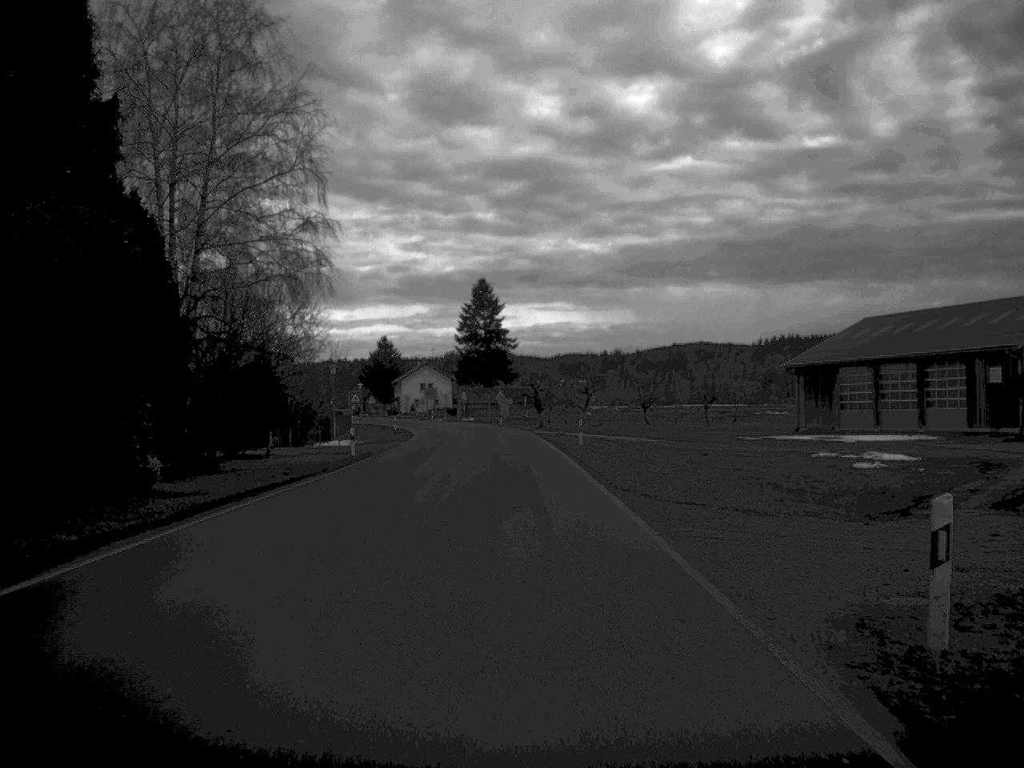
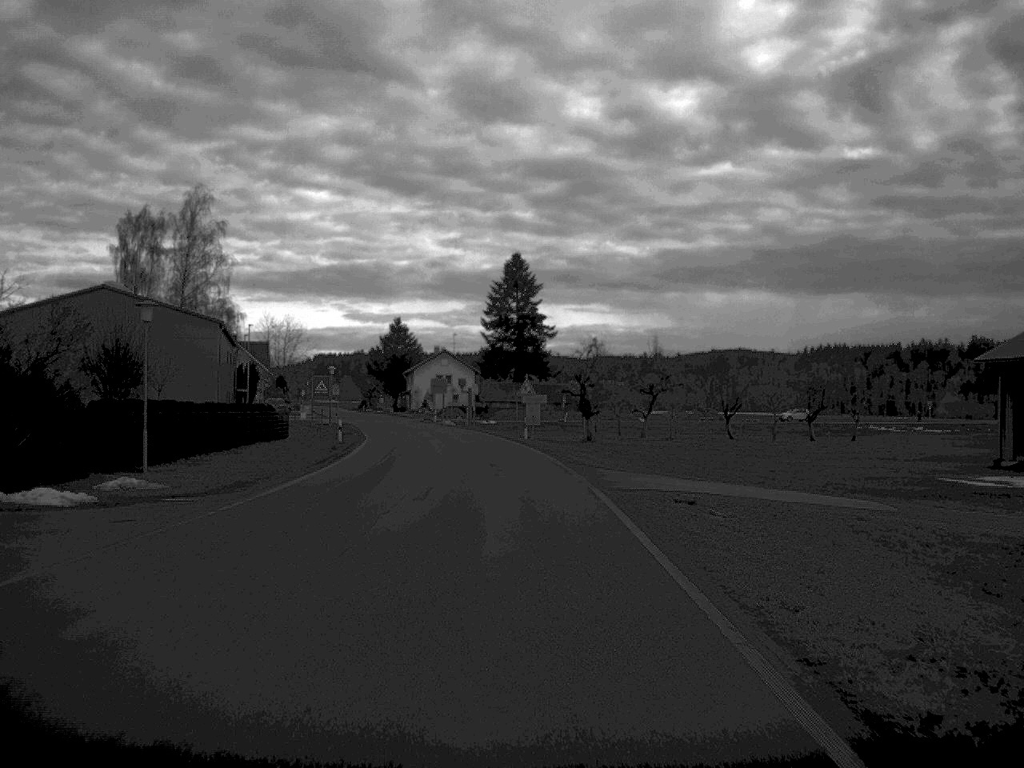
(-0.4, +40.8) m; -2°
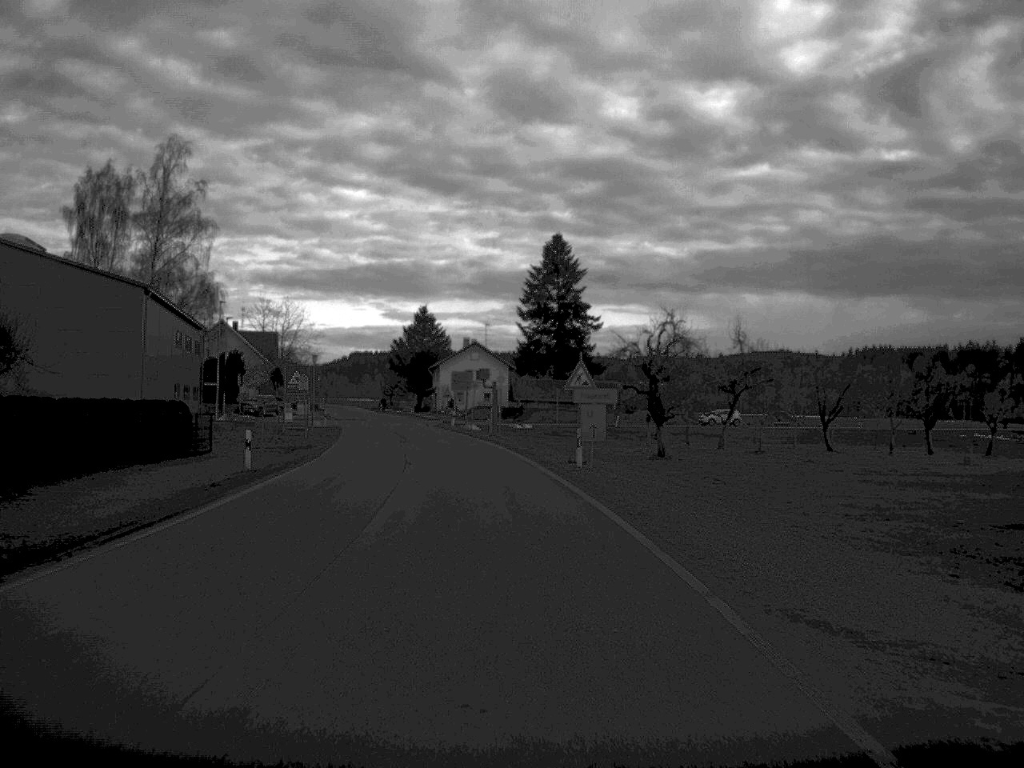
(-0.3, +23.8) m; -2°
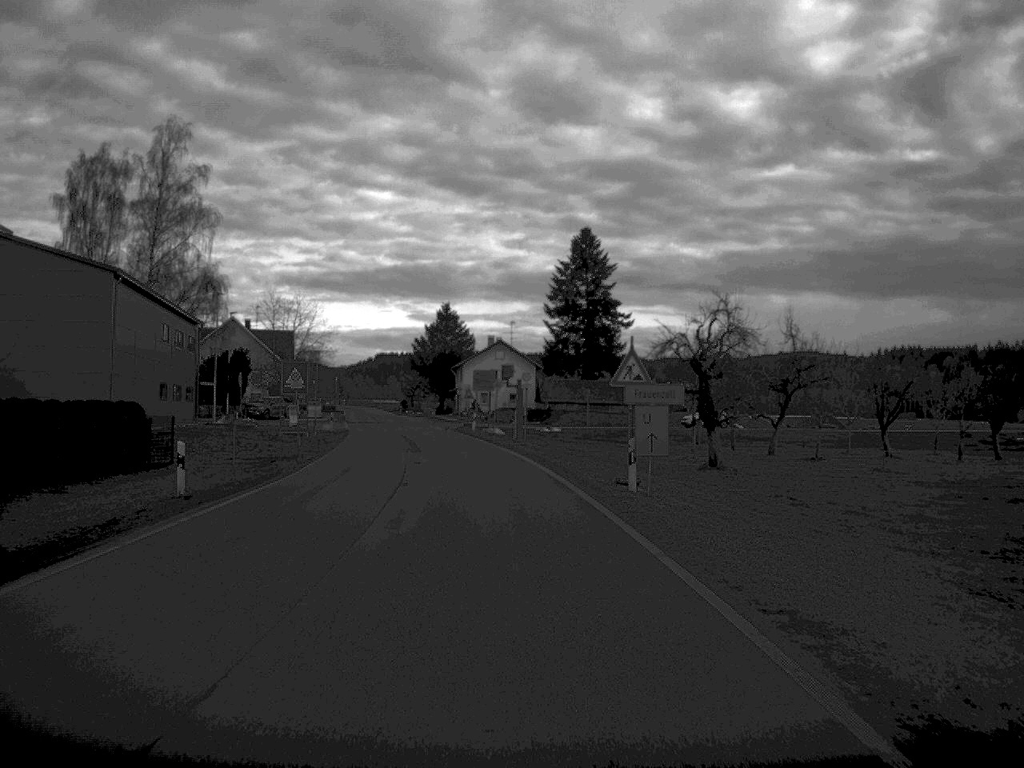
(-0.1, +8.2) m; -1°
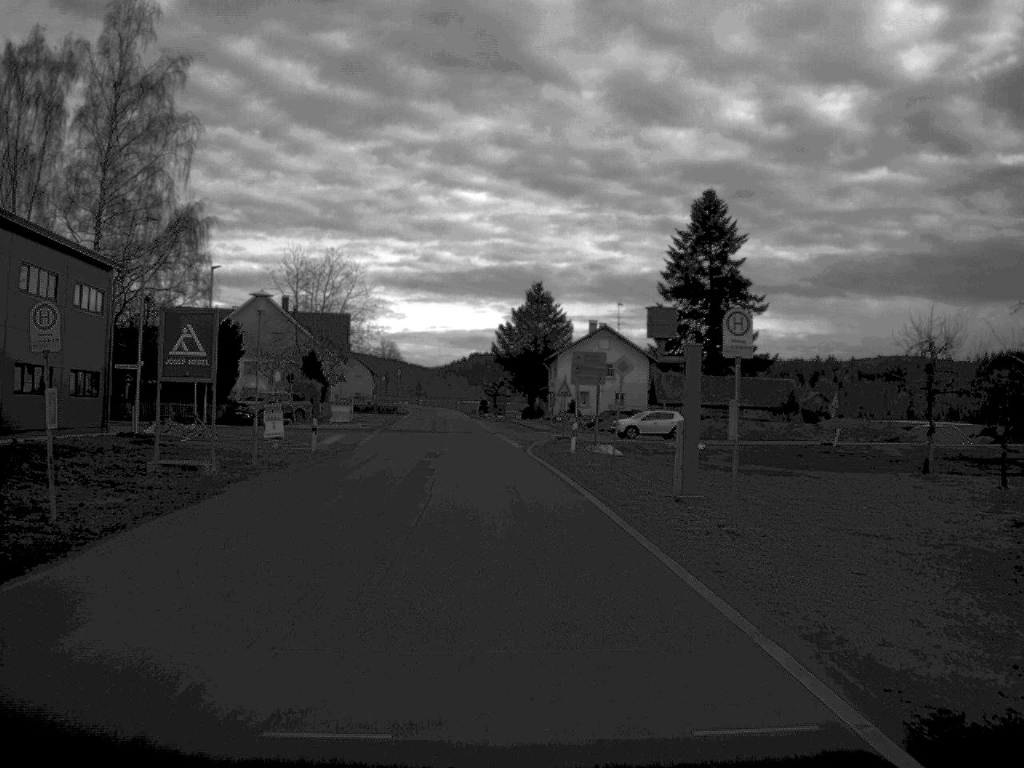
(-1.3, +33.2) m; -4°
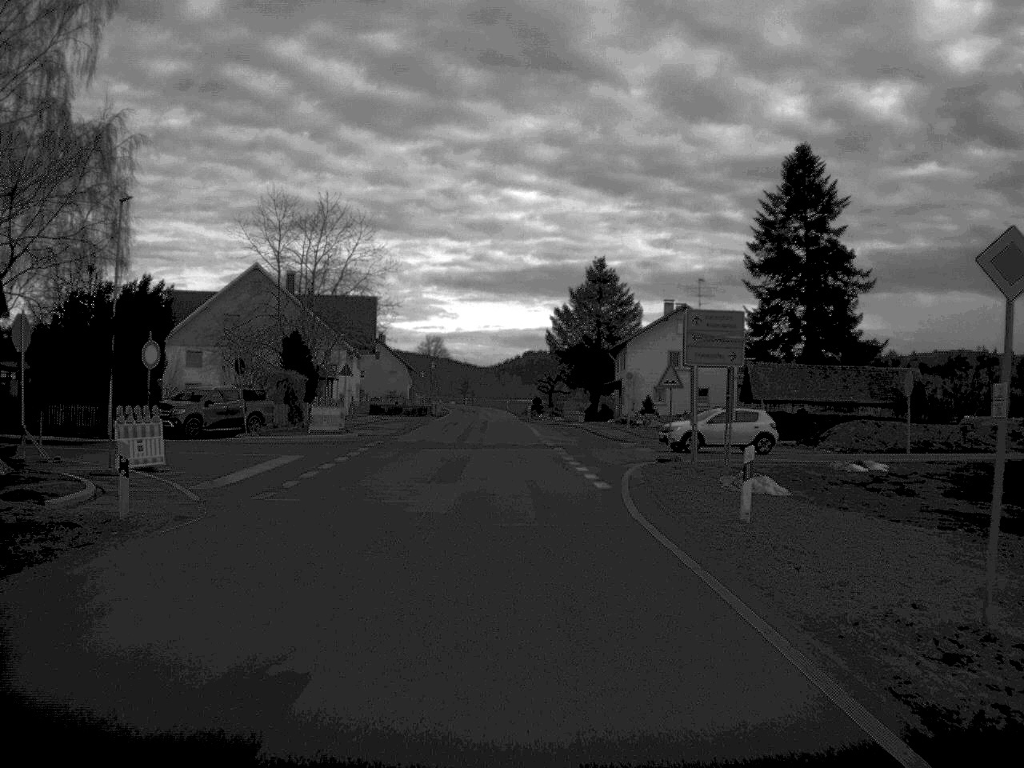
(-0.6, +23.8) m; -2°
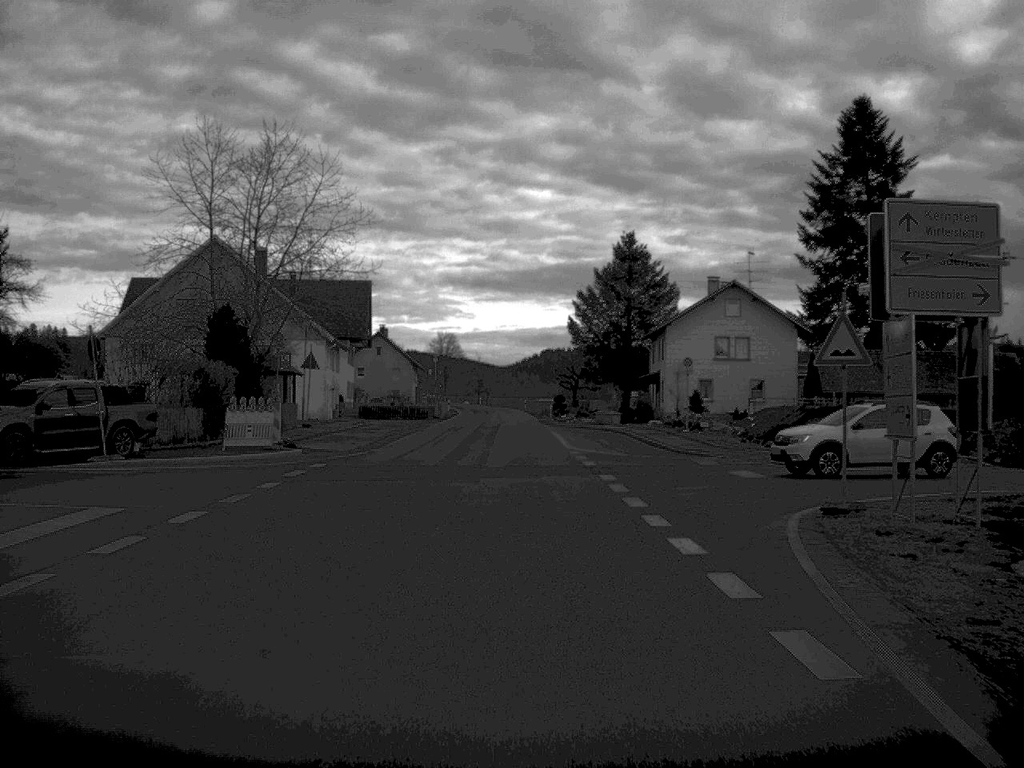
(-0.1, +17.2) m; -1°
